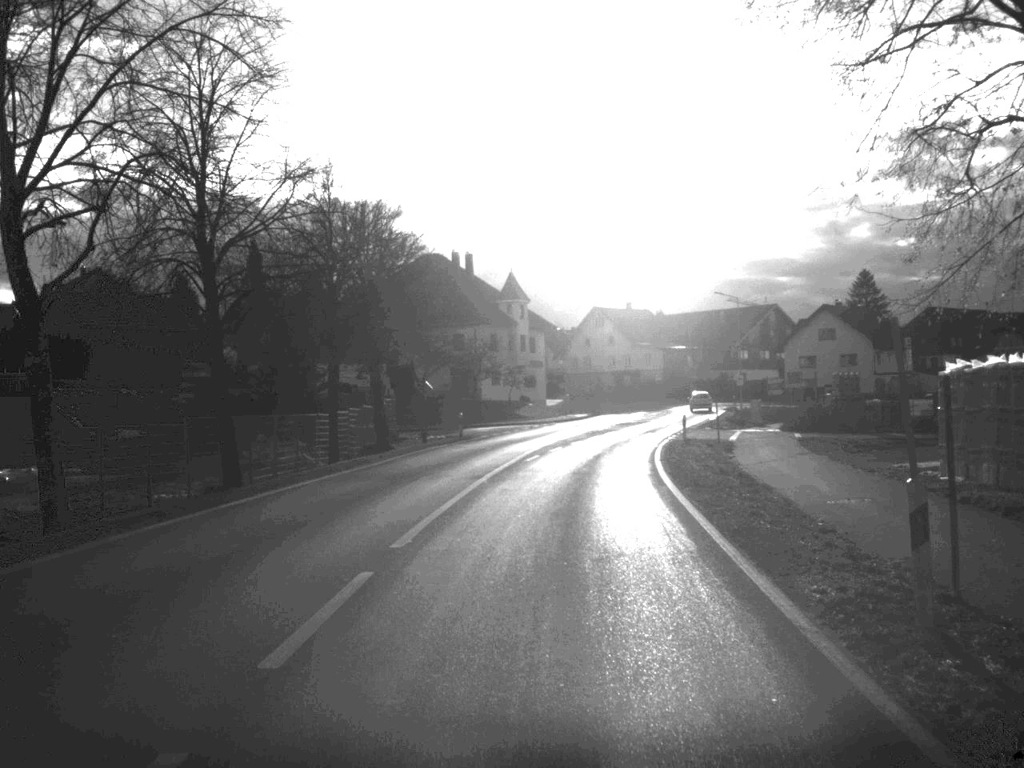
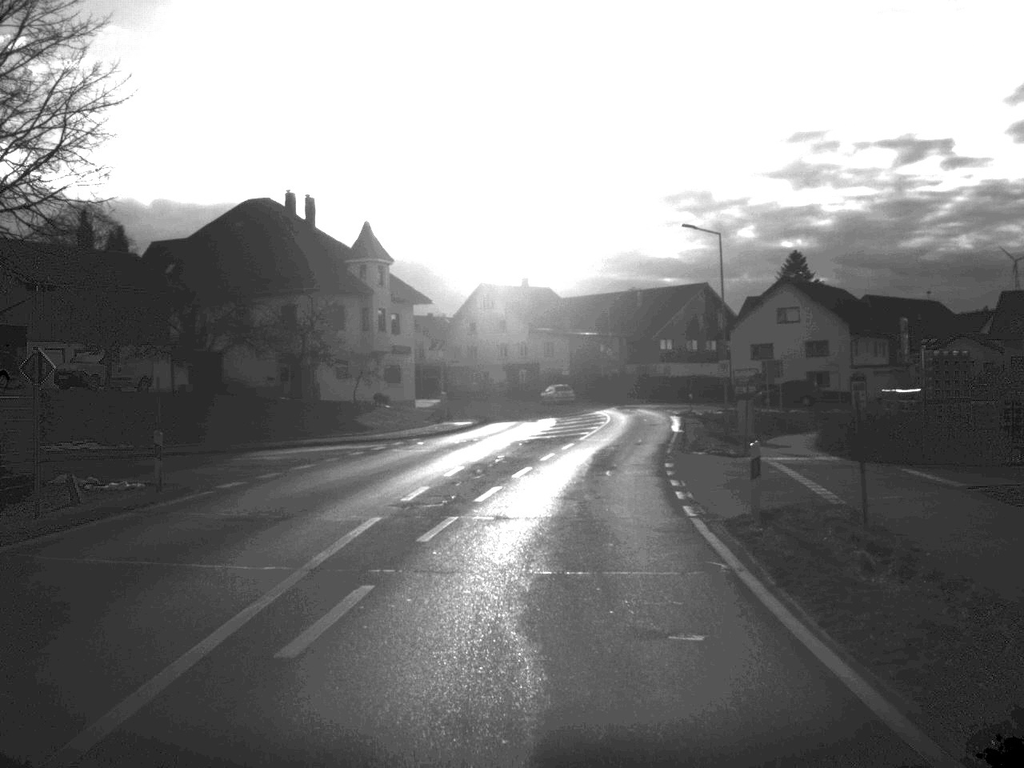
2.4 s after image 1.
(+1.3, +31.2) m; +5°
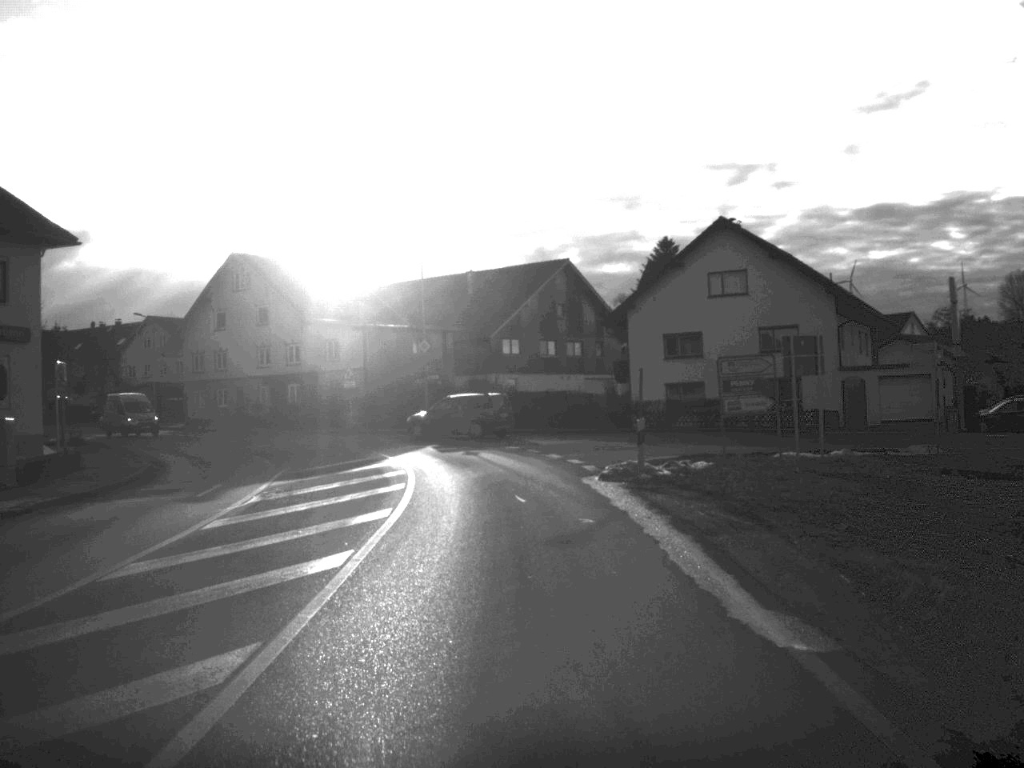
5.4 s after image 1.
(+2.8, +40.9) m; +8°
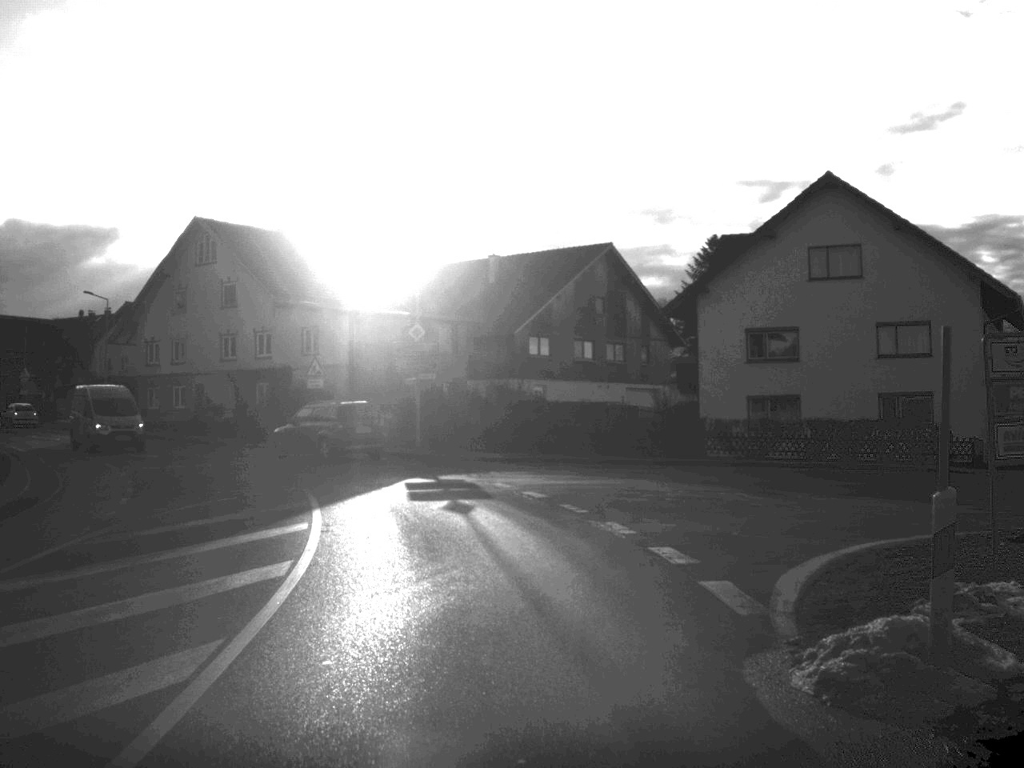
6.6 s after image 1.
(-0.1, +15.8) m; -1°
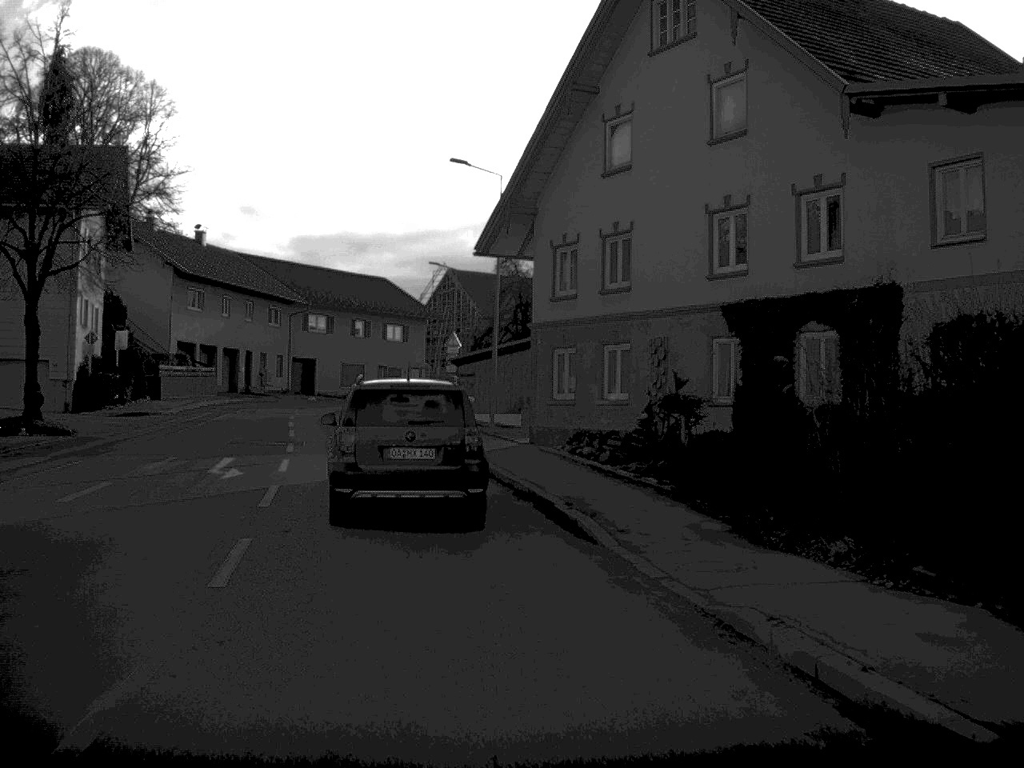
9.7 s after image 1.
(-6.9, +37.5) m; -26°
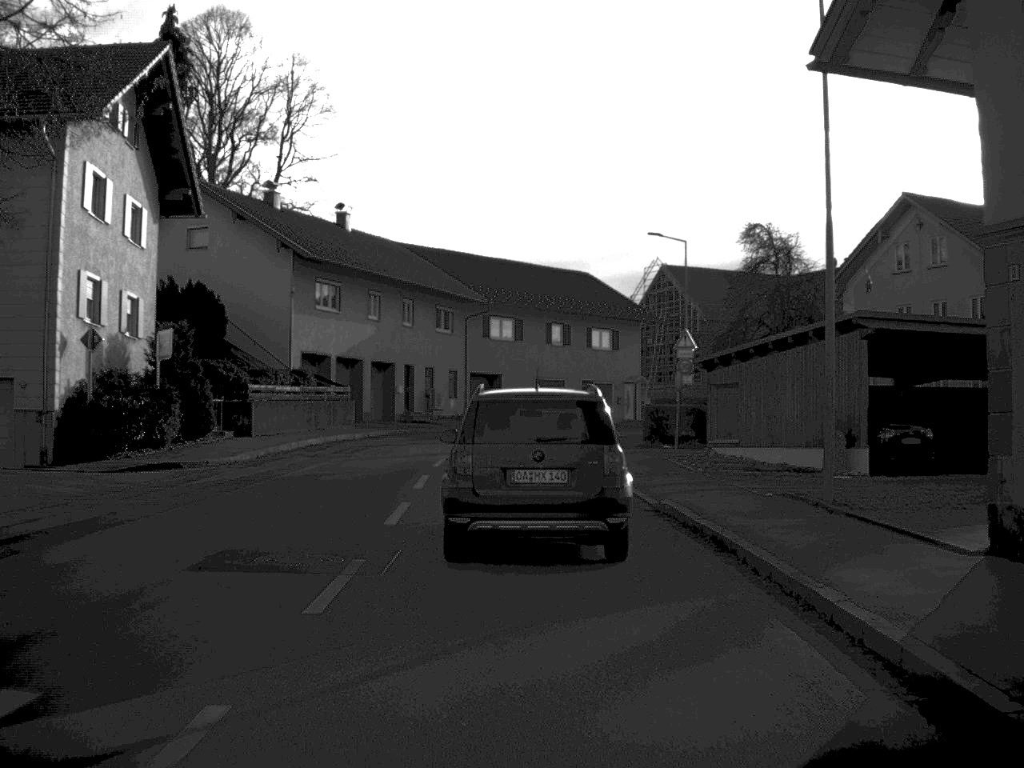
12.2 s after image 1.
(-1.9, +18.9) m; -9°
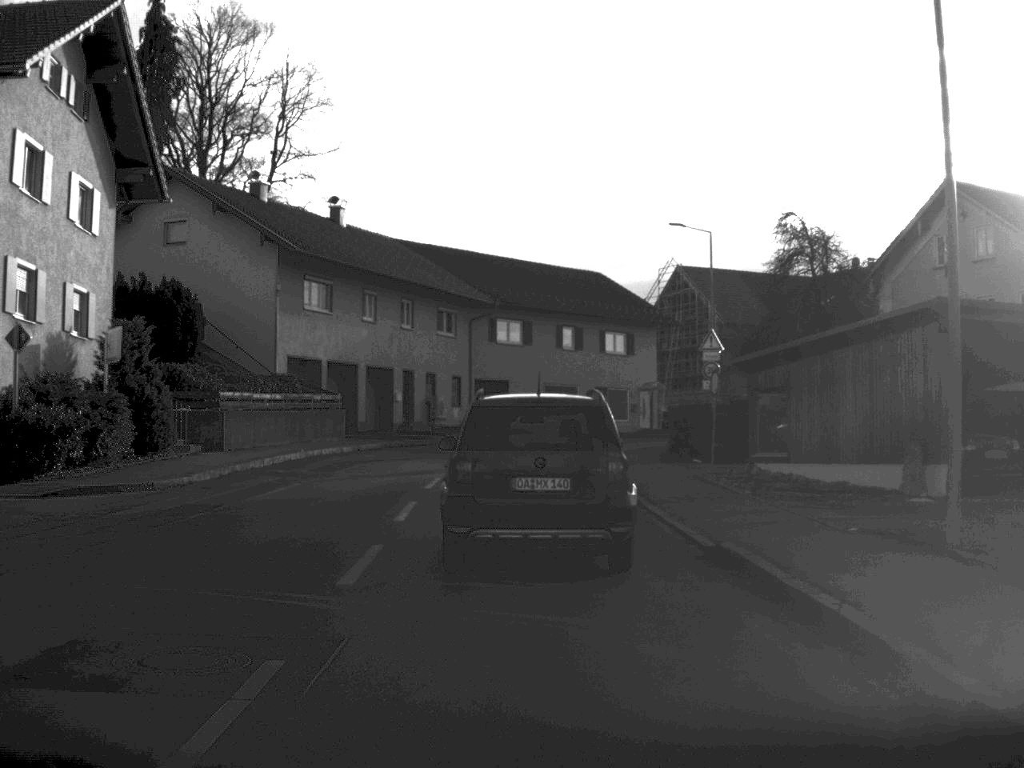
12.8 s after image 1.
(0.0, +4.6) m; 0°
